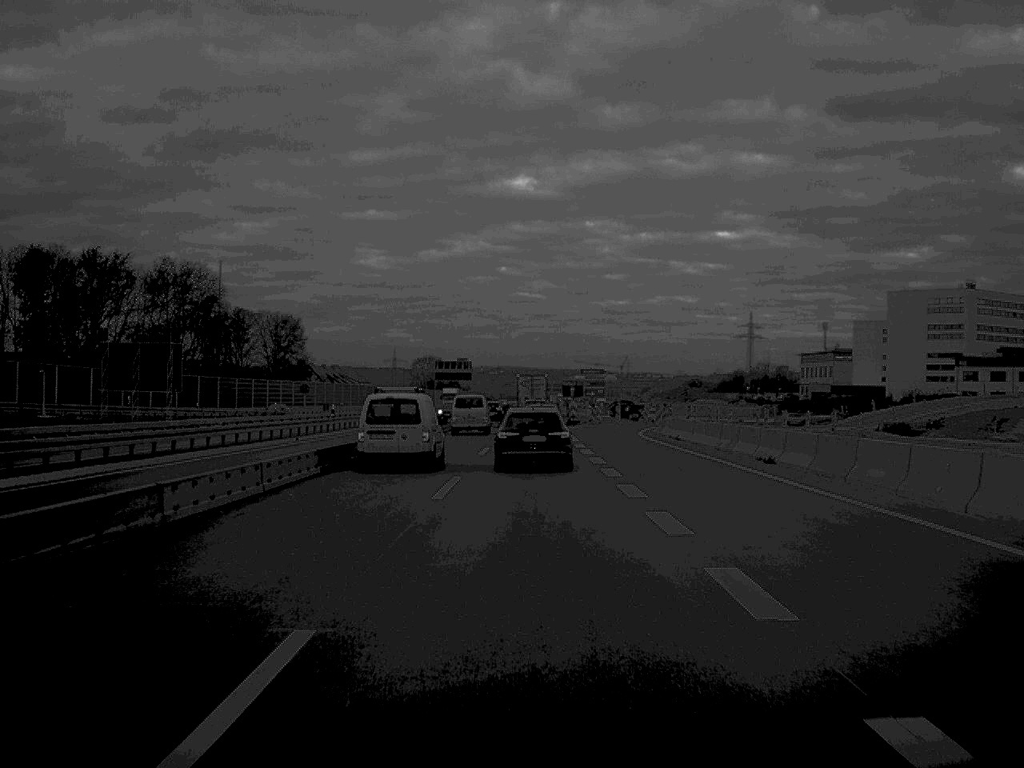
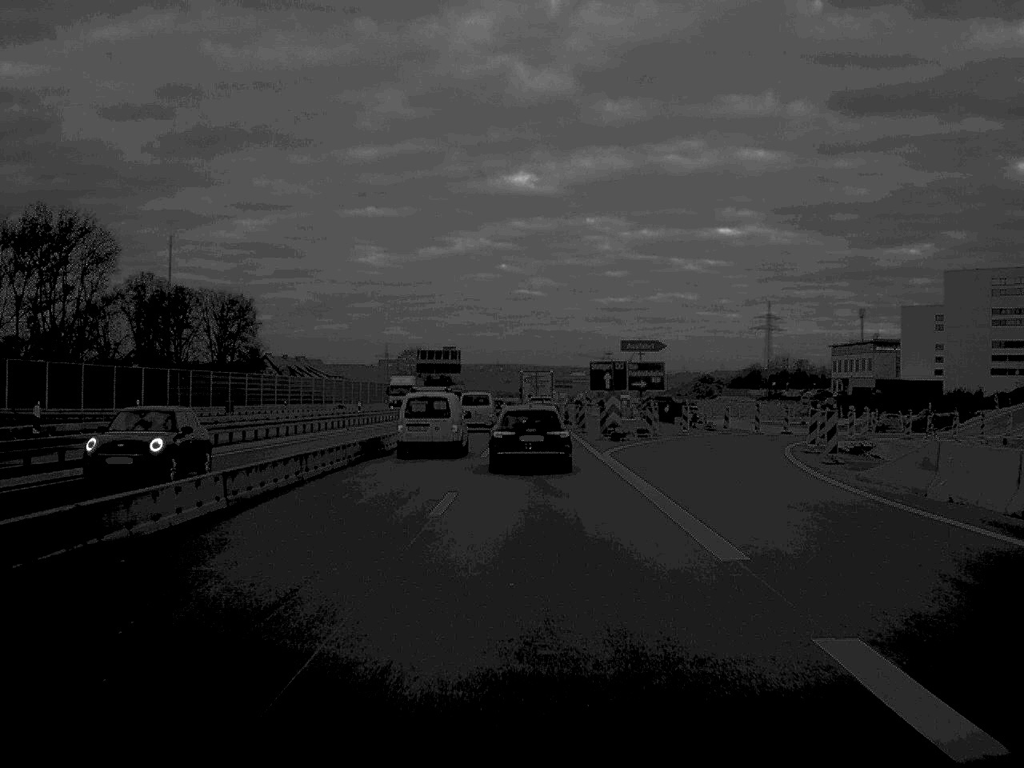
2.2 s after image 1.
(0.0, +39.5) m; 0°
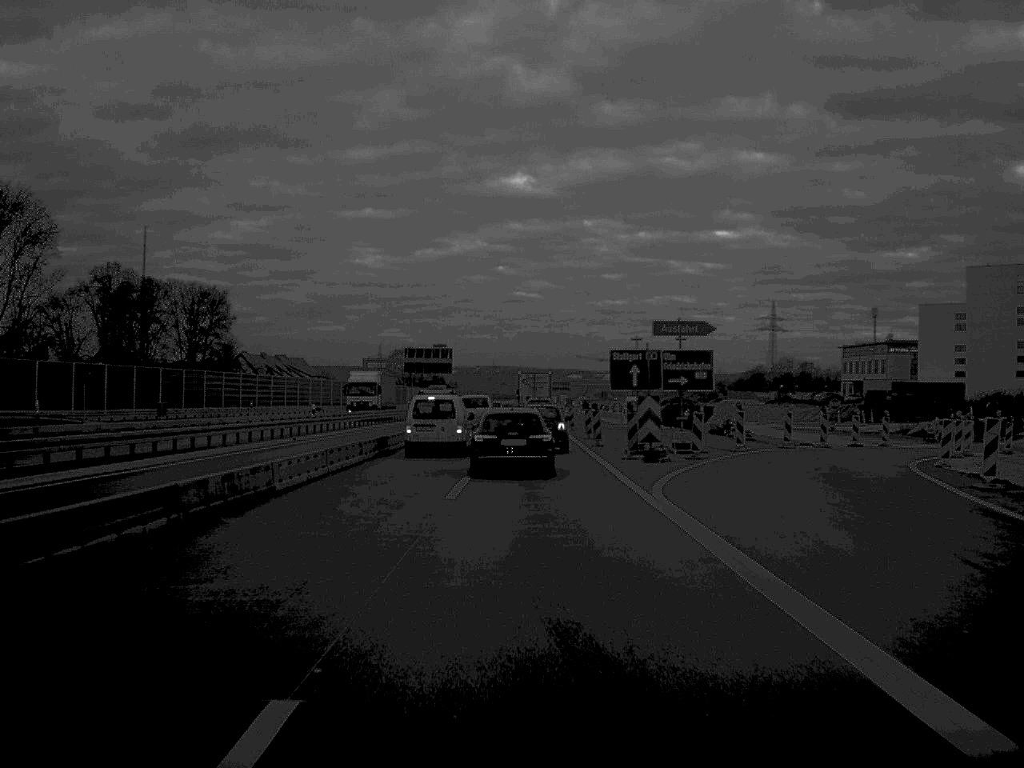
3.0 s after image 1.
(0.0, +14.6) m; 0°
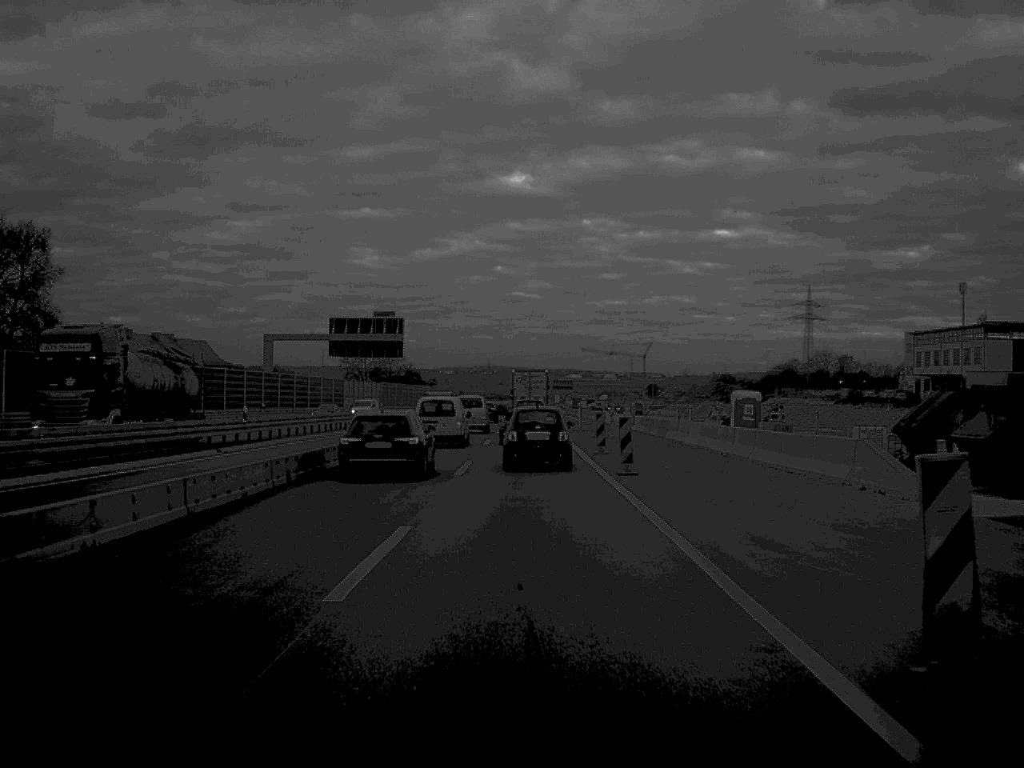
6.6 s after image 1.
(+0.3, +64.4) m; 0°
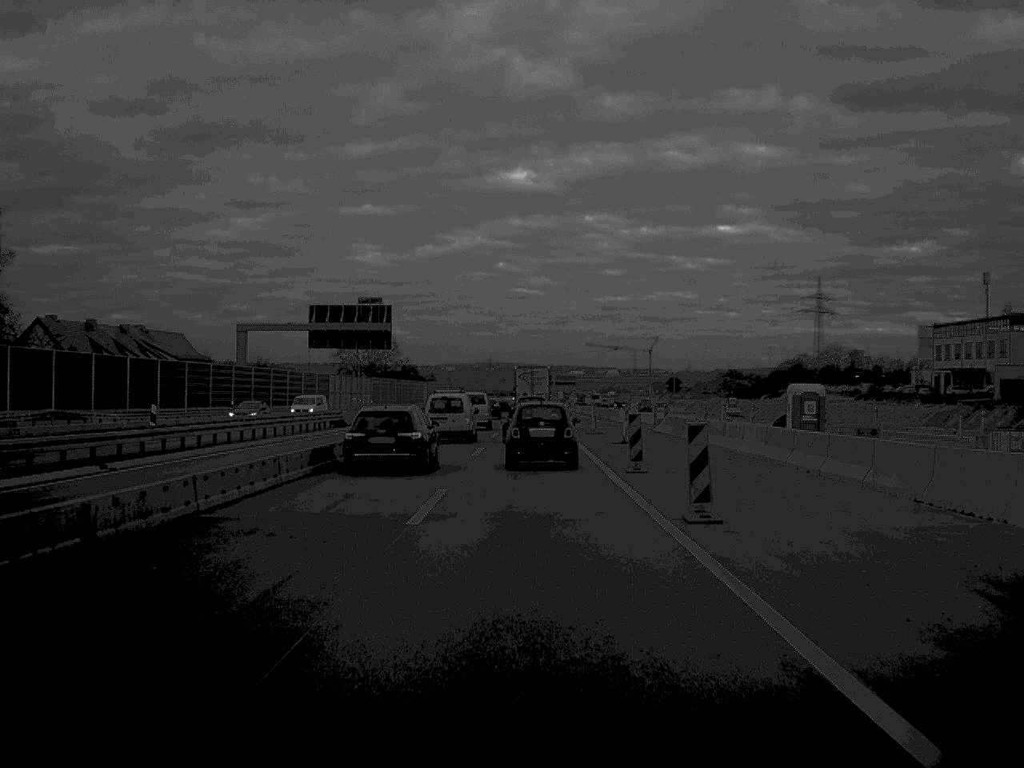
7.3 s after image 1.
(0.0, +11.7) m; 0°
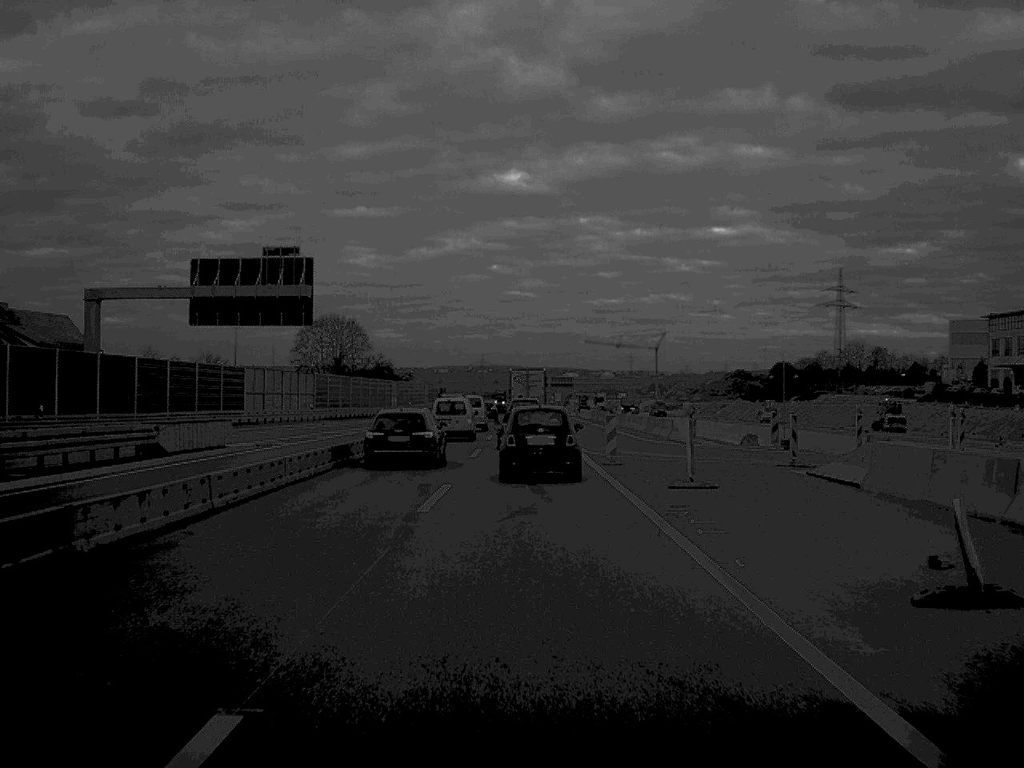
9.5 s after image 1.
(0.0, +34.9) m; 0°
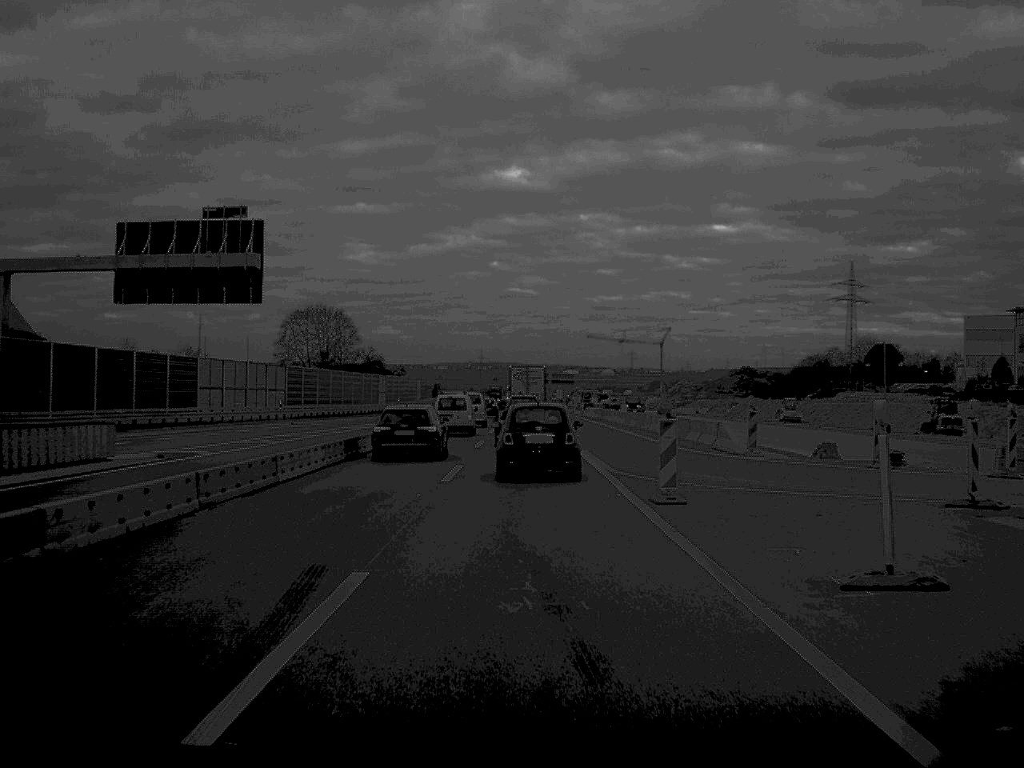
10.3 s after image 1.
(0.0, +12.6) m; 0°
